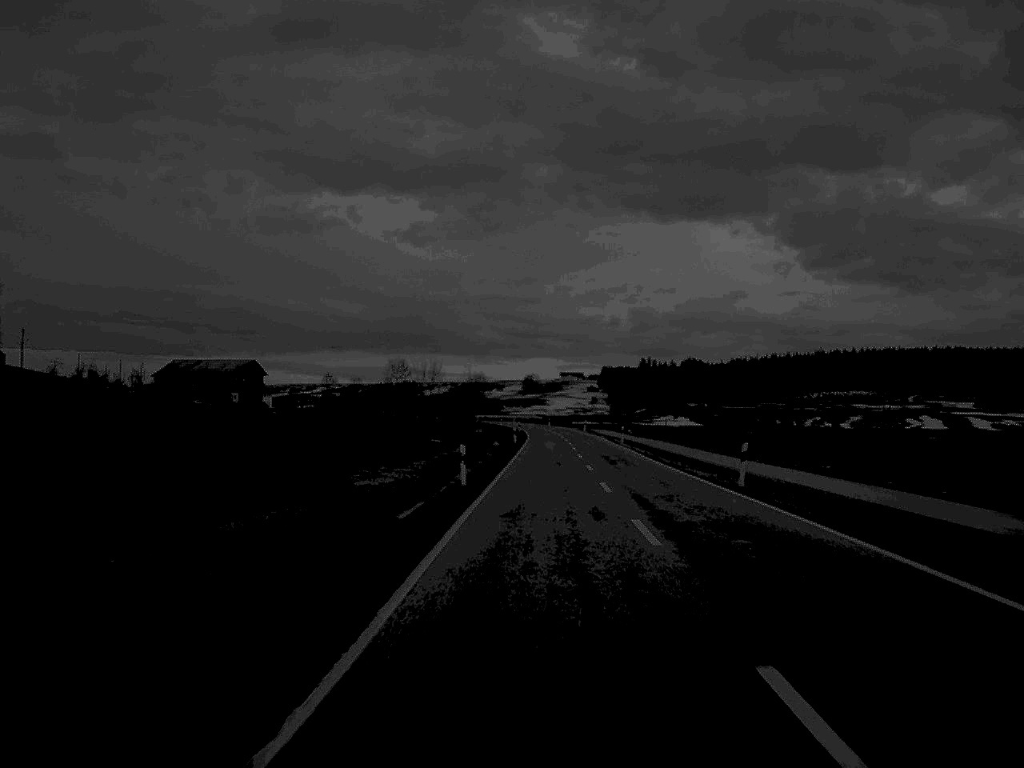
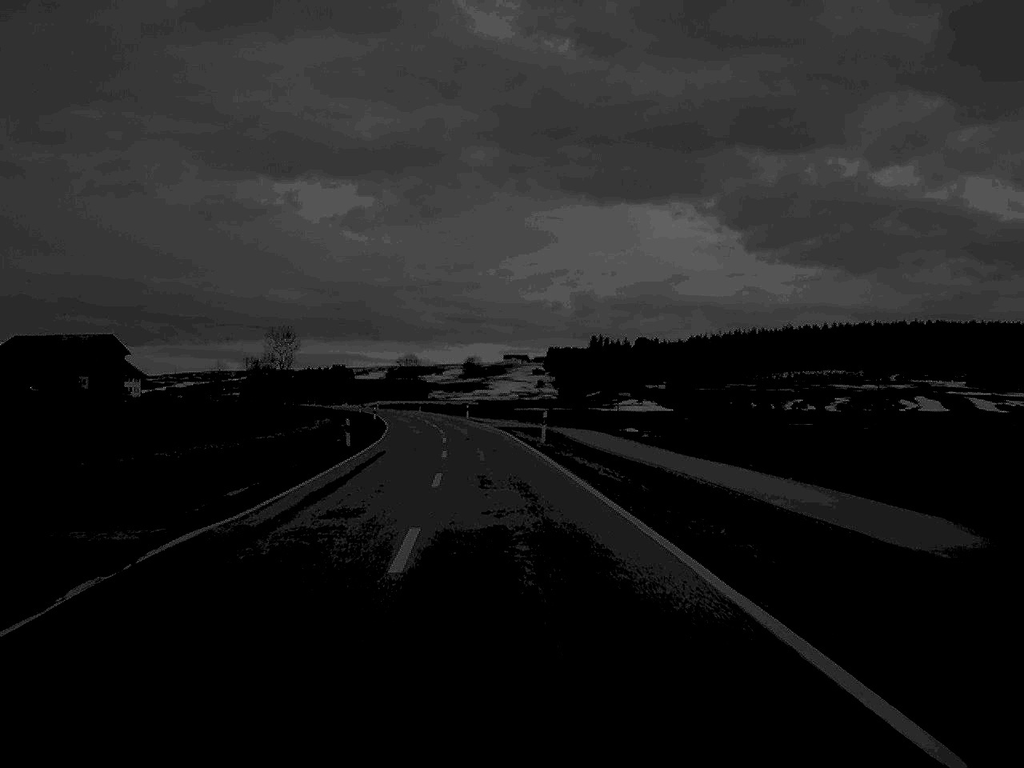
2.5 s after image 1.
(+3.6, +87.2) m; +2°
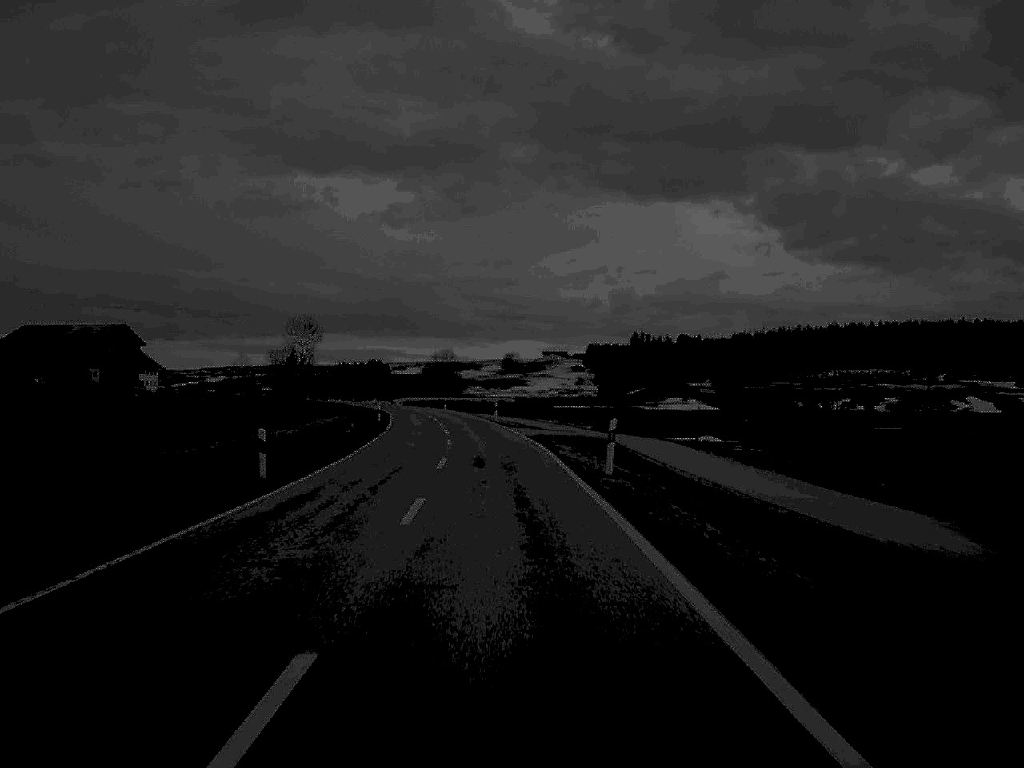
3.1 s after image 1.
(-0.3, +19.3) m; -2°
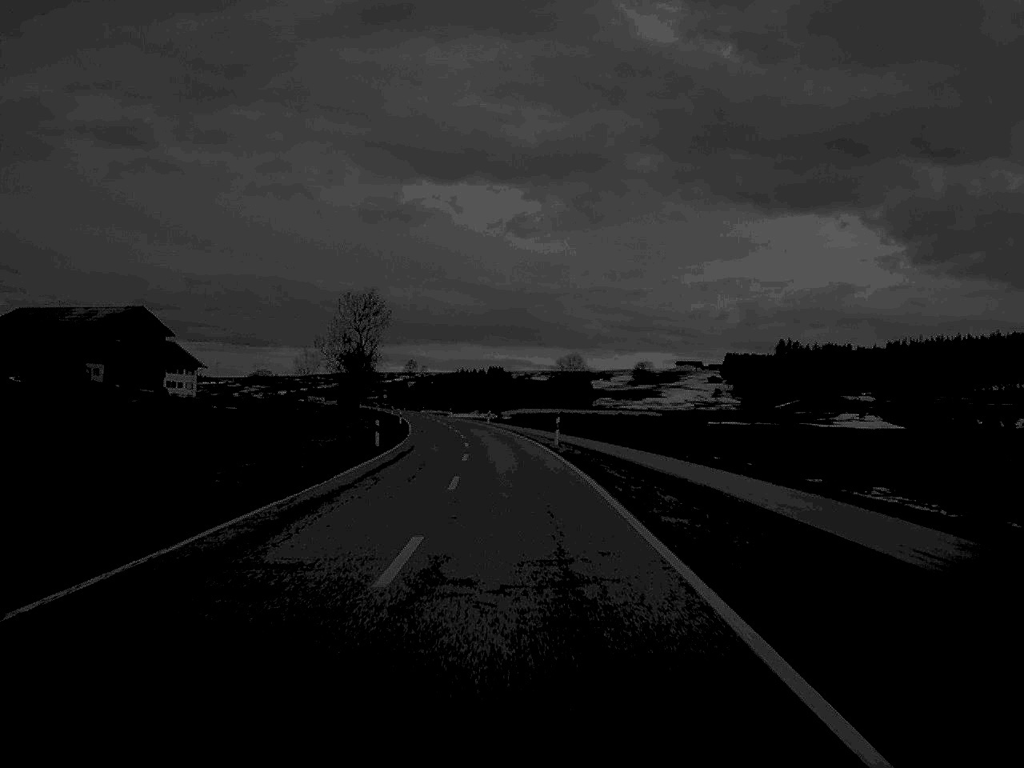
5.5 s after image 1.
(-4.0, +75.9) m; -6°
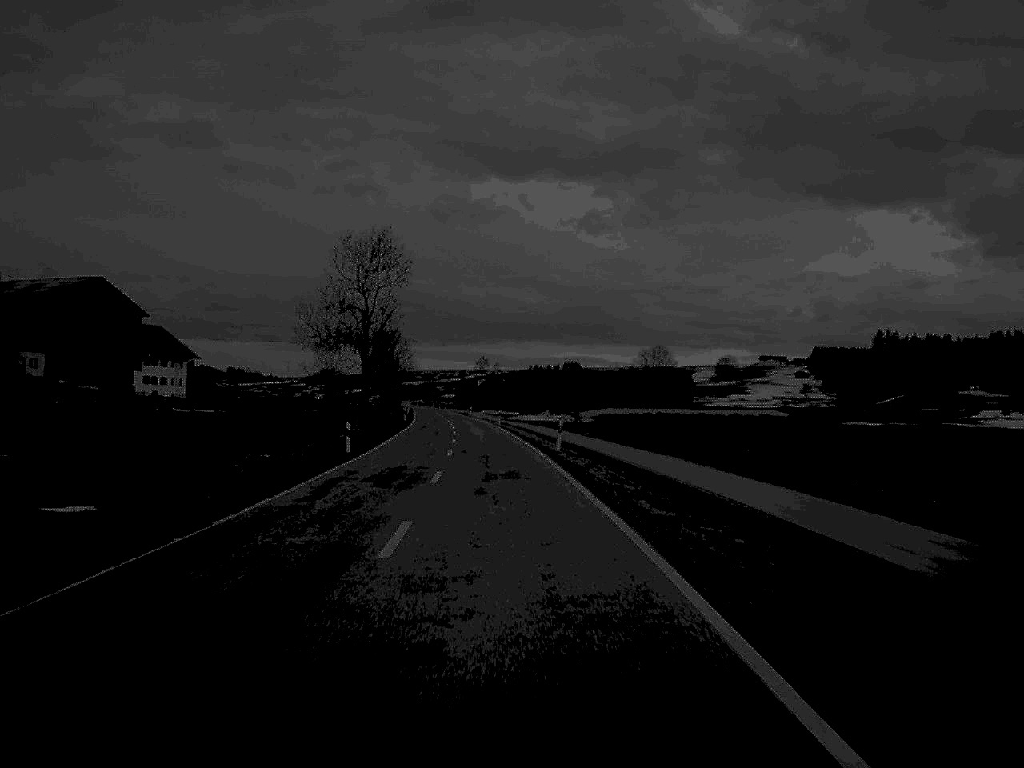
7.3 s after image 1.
(-1.4, +57.3) m; -3°
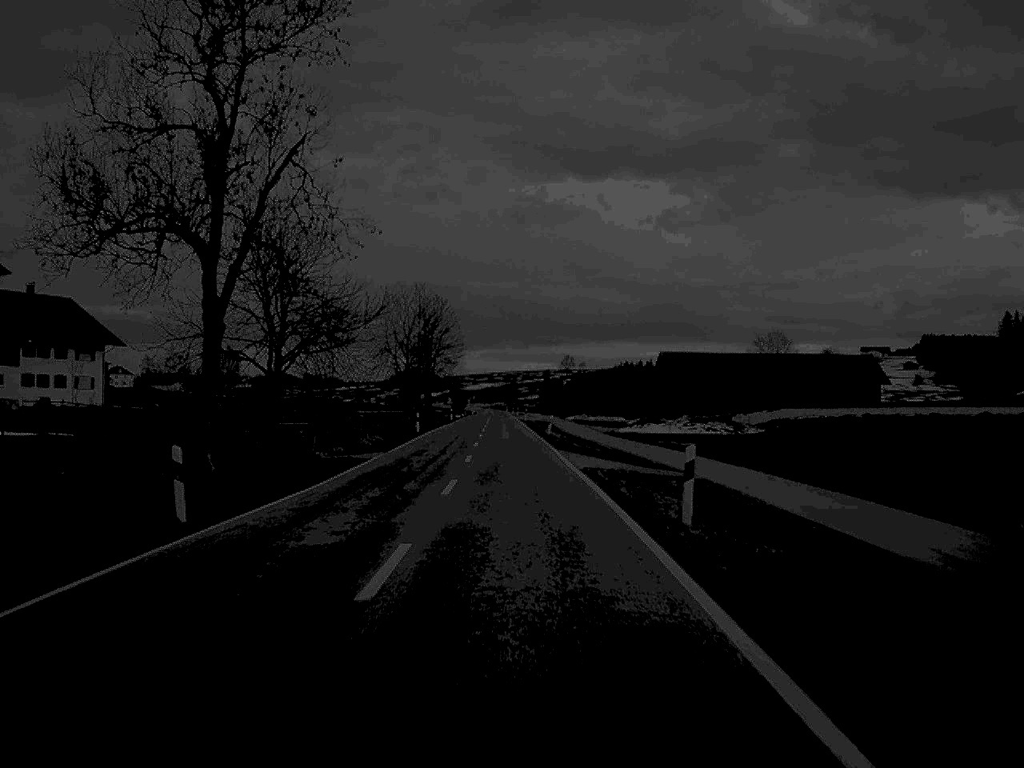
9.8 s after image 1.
(-2.8, +74.1) m; -4°
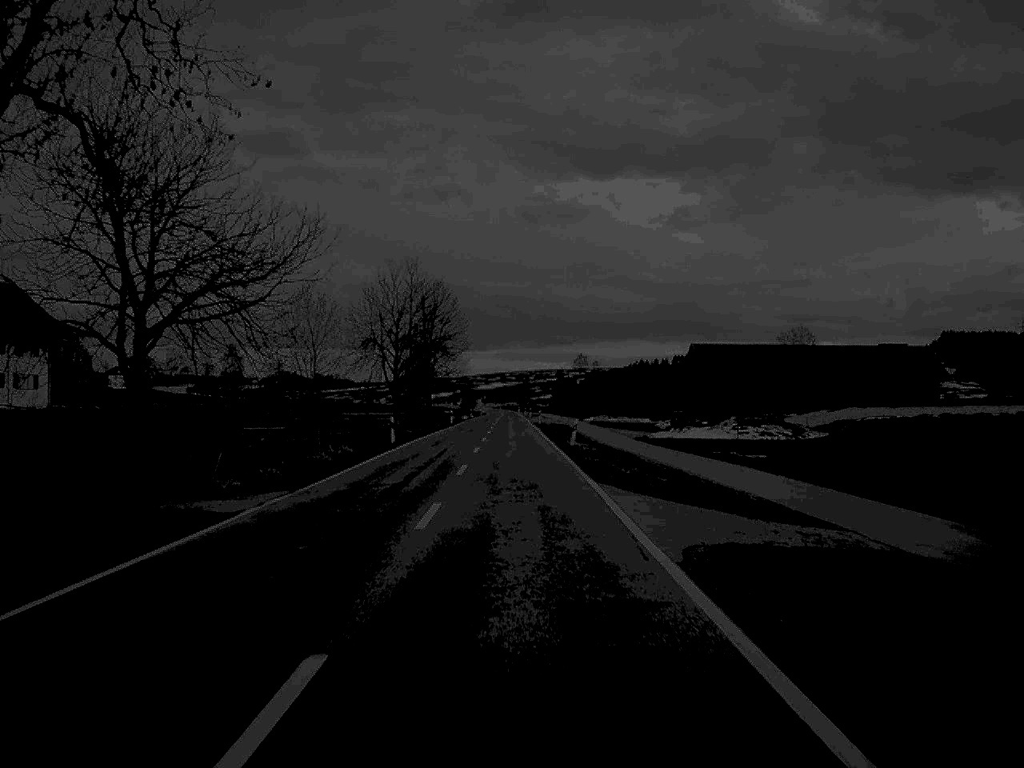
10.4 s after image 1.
(-0.1, +18.1) m; -1°
